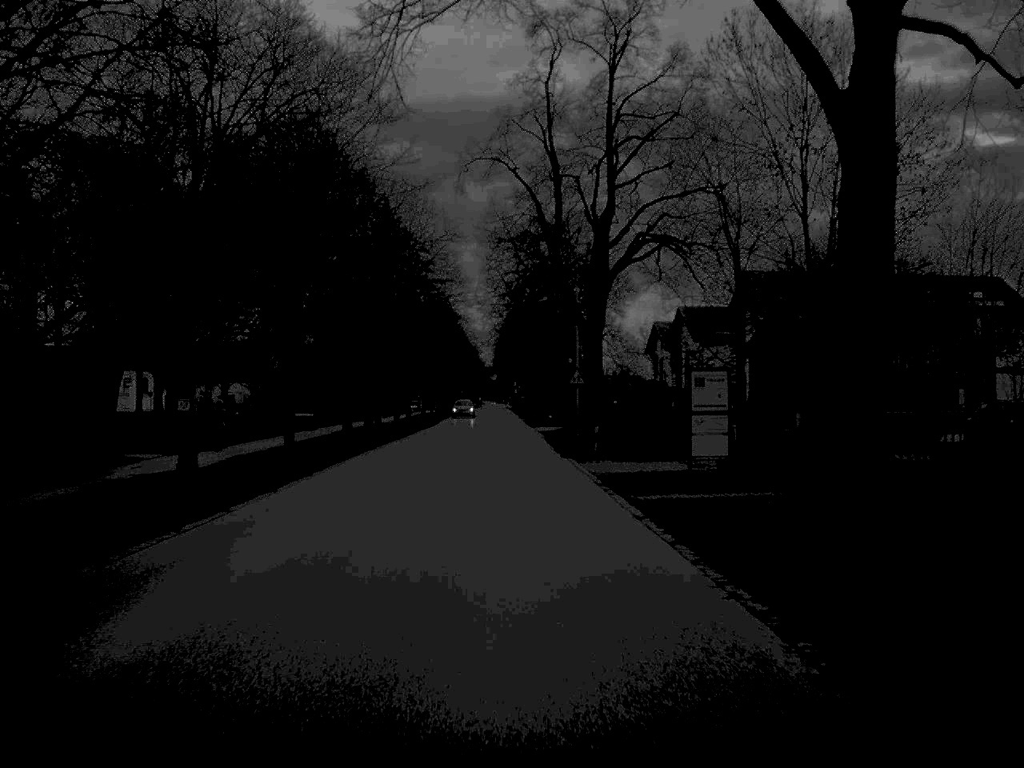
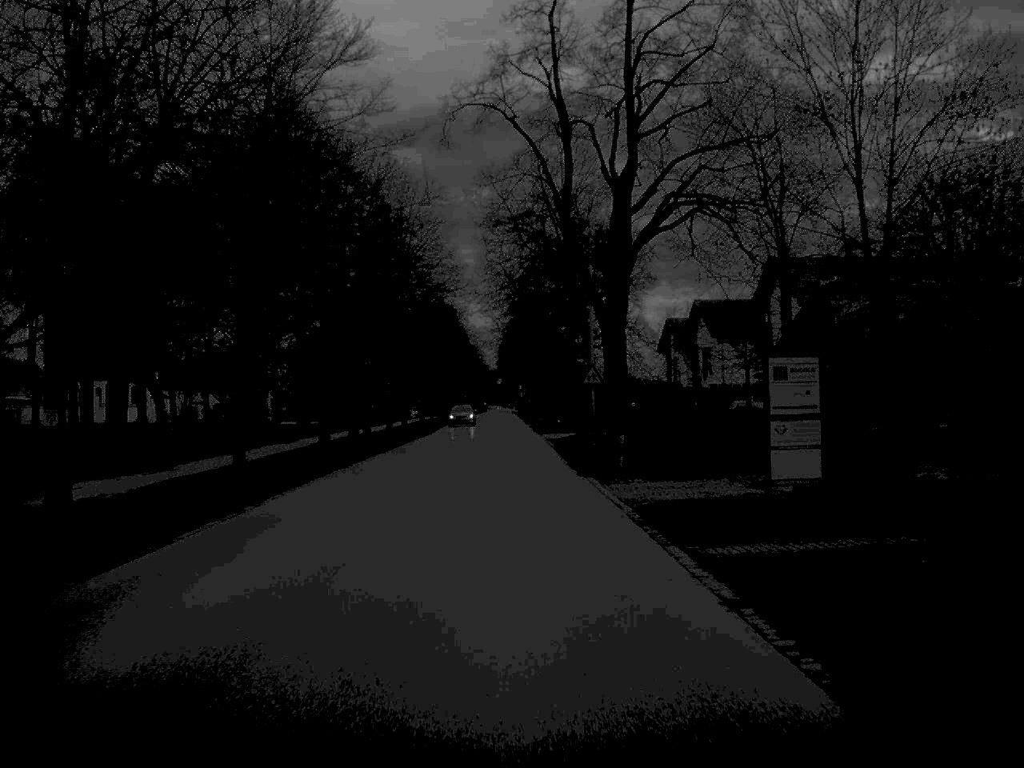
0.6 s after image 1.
(0.0, +7.4) m; 0°
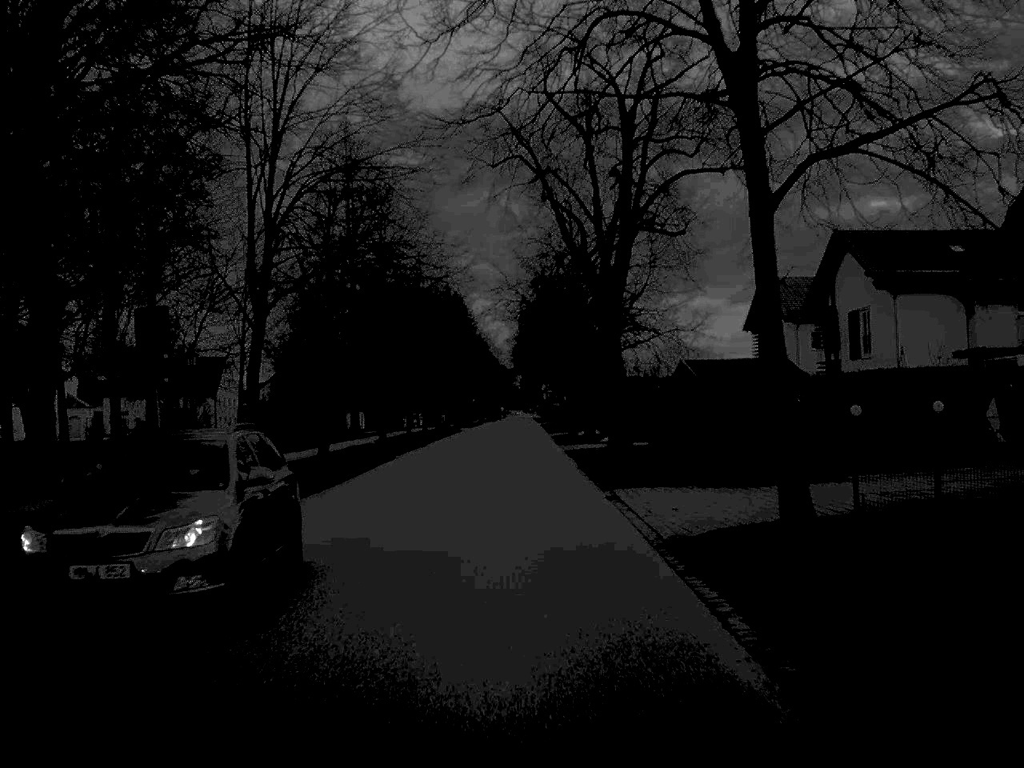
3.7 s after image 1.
(-0.3, +39.6) m; -1°
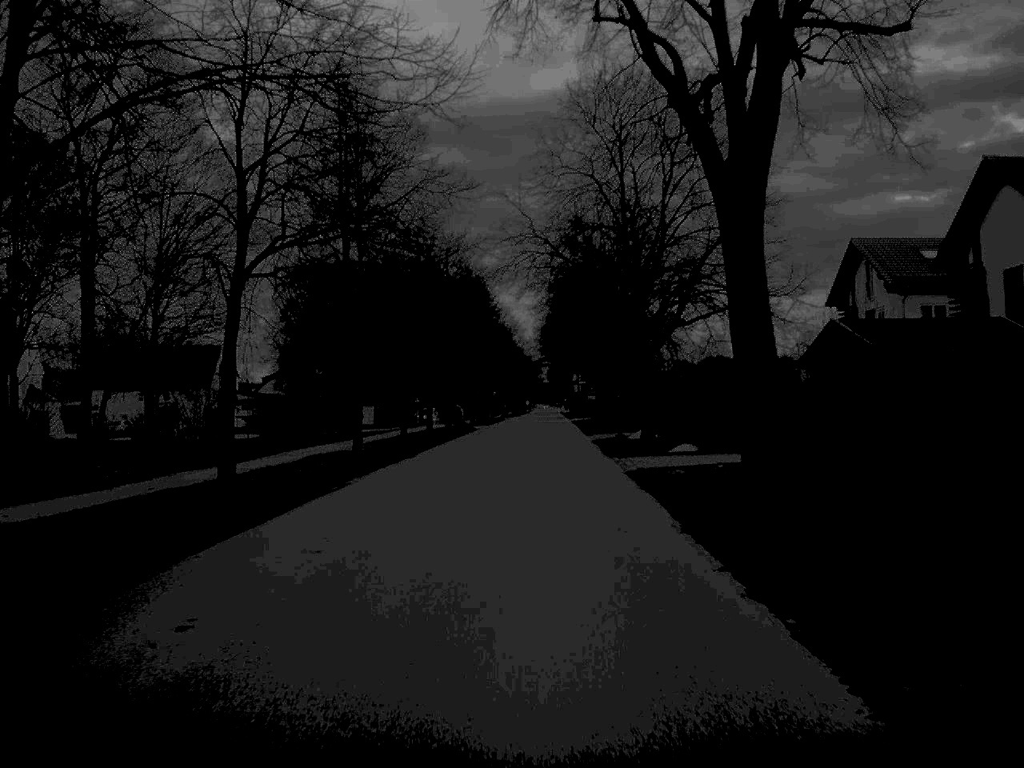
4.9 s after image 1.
(-0.2, +16.9) m; -1°
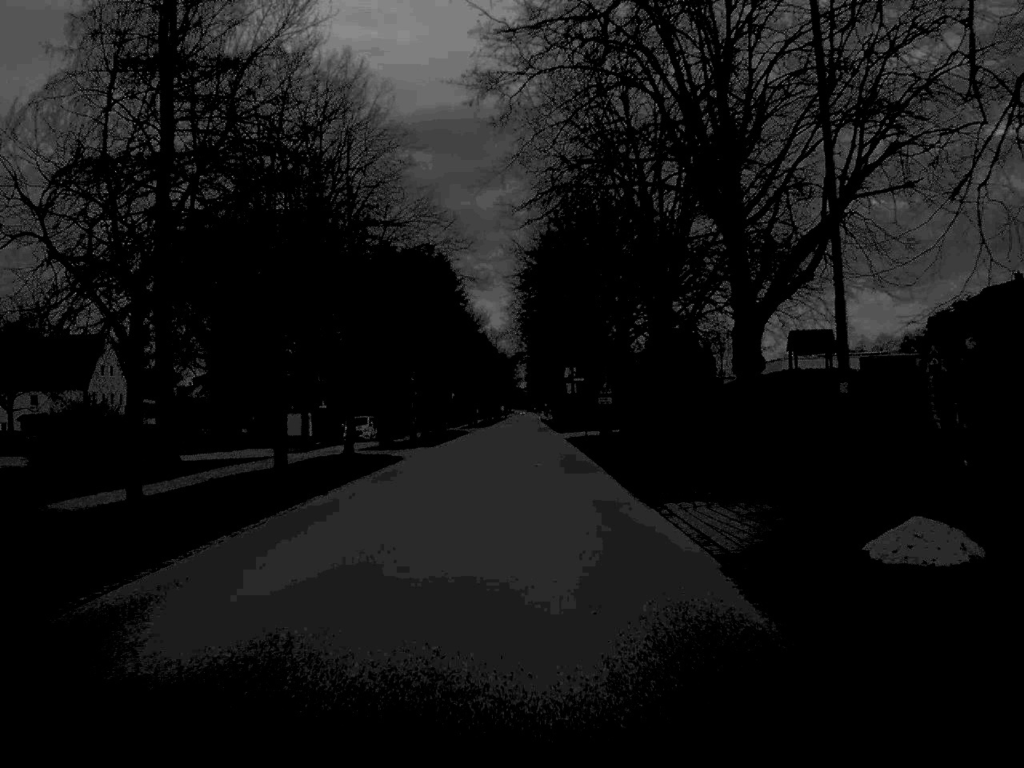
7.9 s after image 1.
(+0.4, +36.0) m; +1°
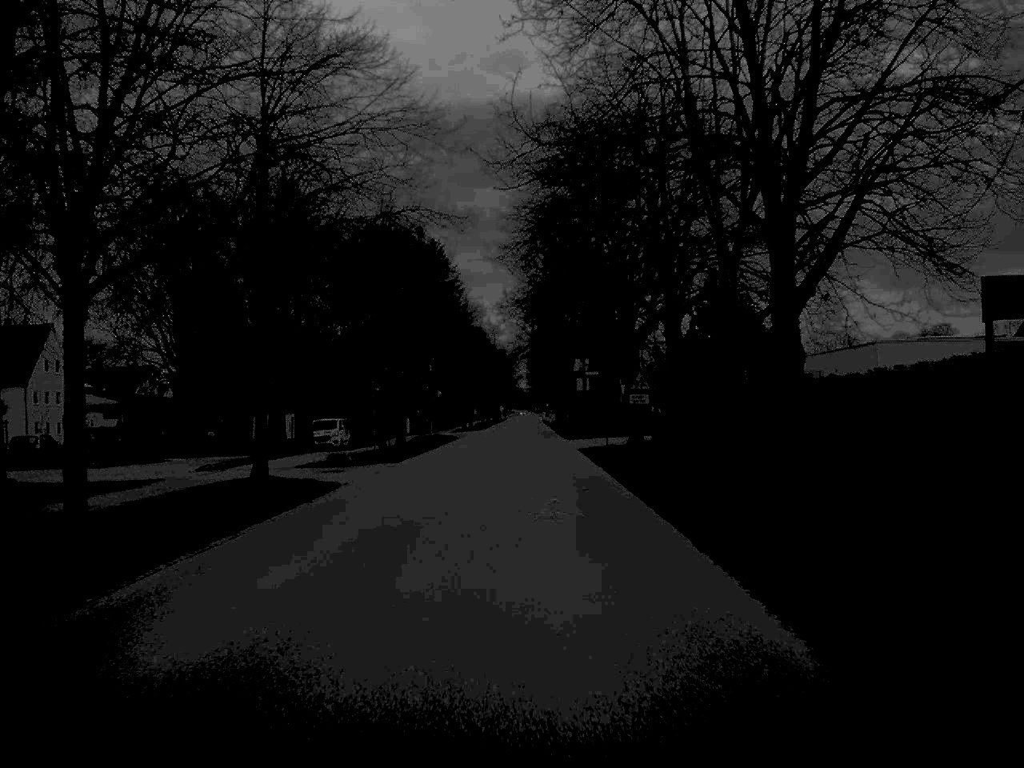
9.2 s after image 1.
(0.0, +14.9) m; 0°
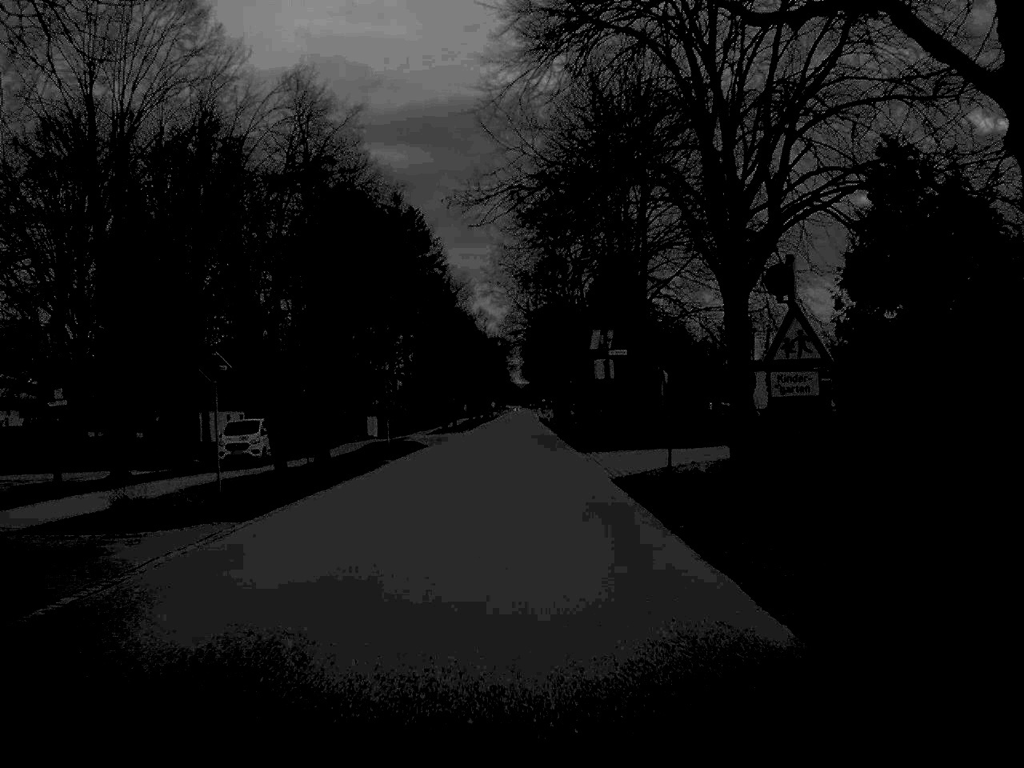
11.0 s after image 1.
(+0.1, +21.1) m; 0°
